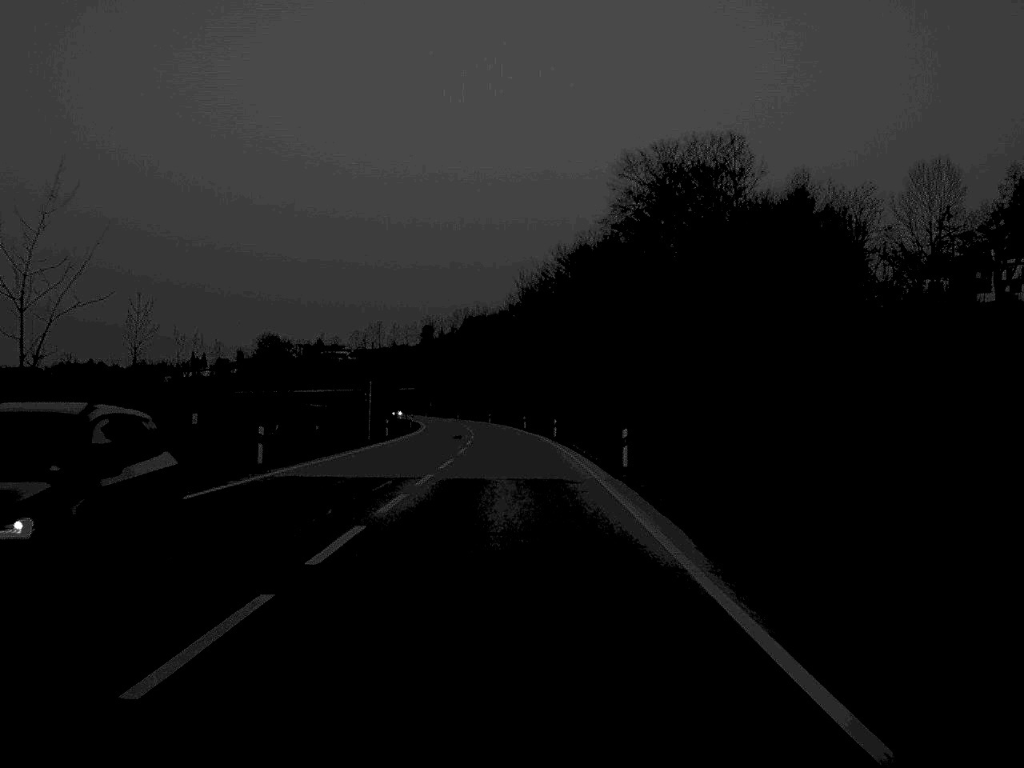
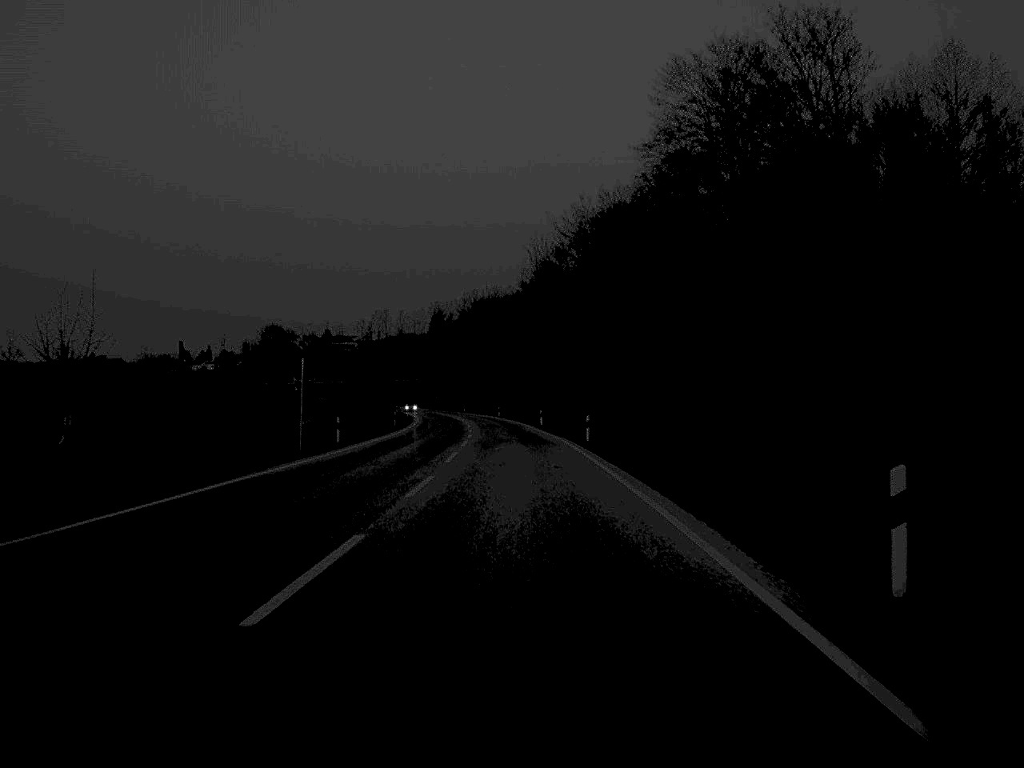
(-0.1, +24.3) m; -1°
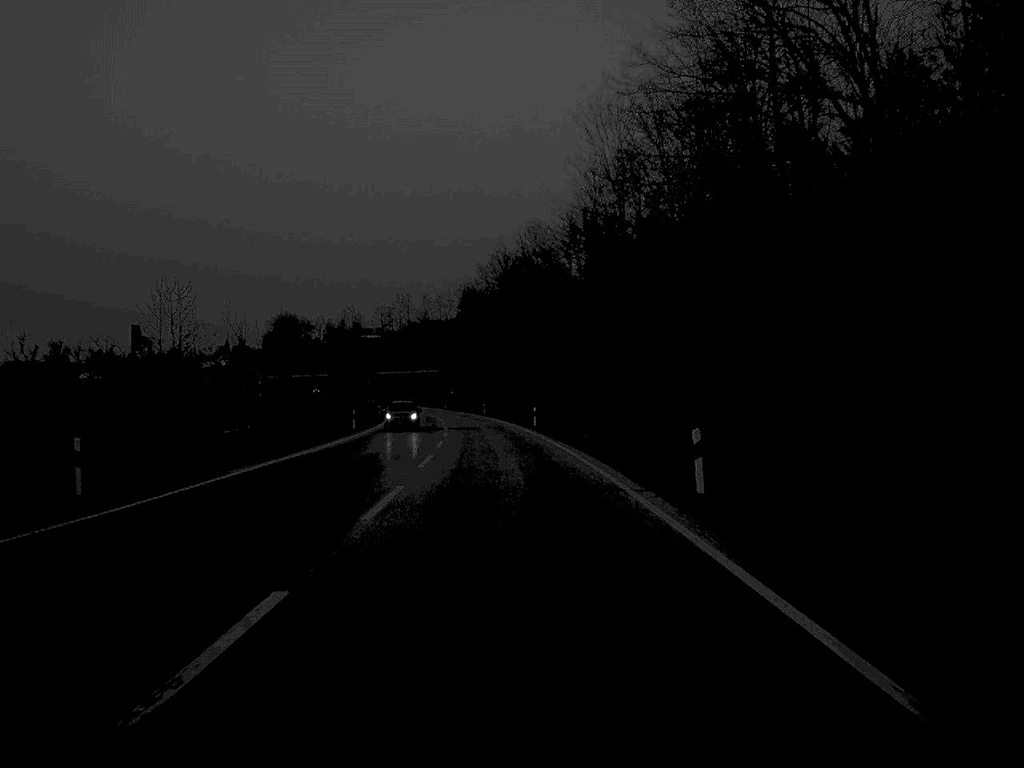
(-0.9, +66.0) m; -2°
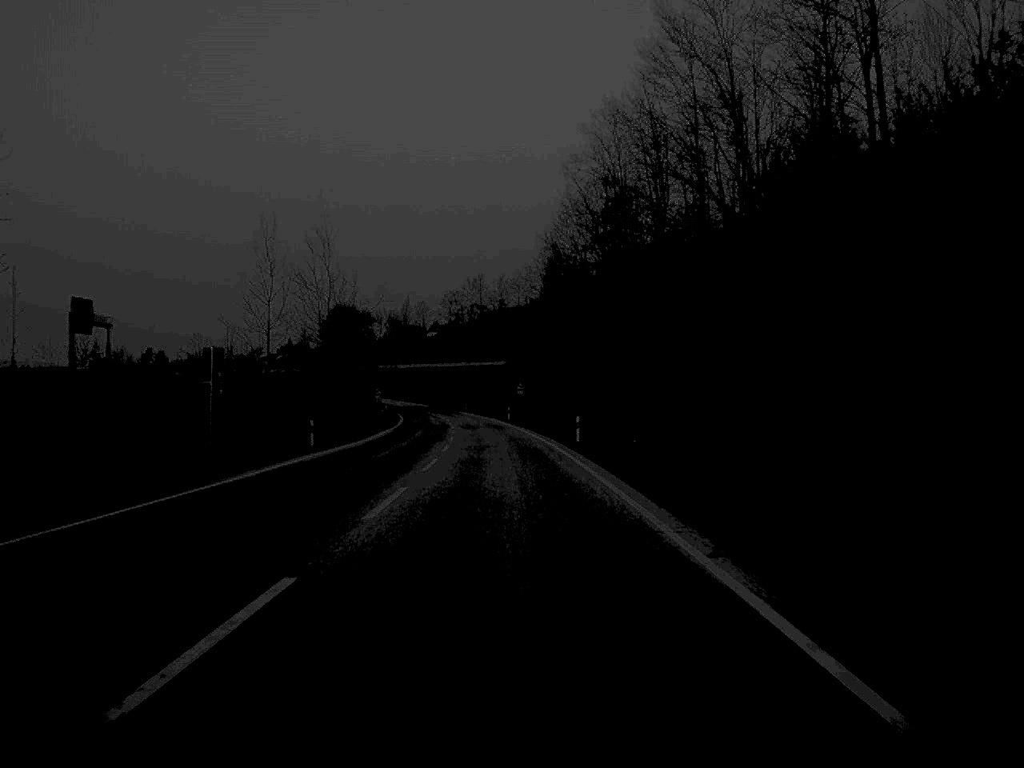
(-2.4, +72.7) m; -4°
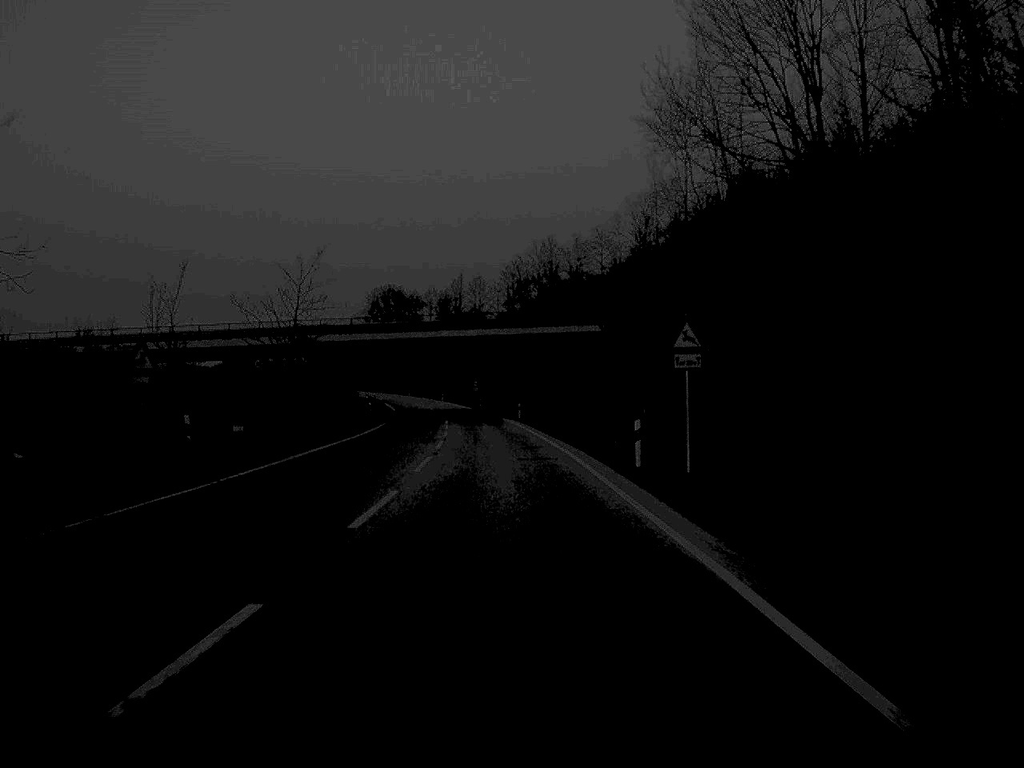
(-2.1, +74.9) m; -3°
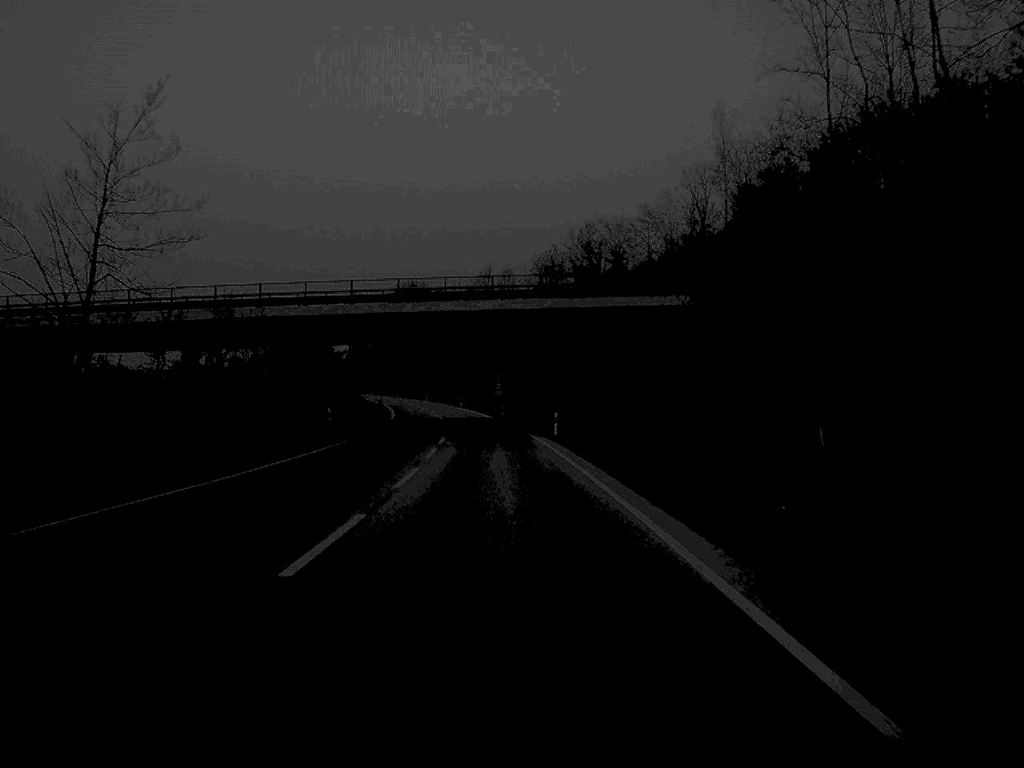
(-0.3, +28.8) m; -1°
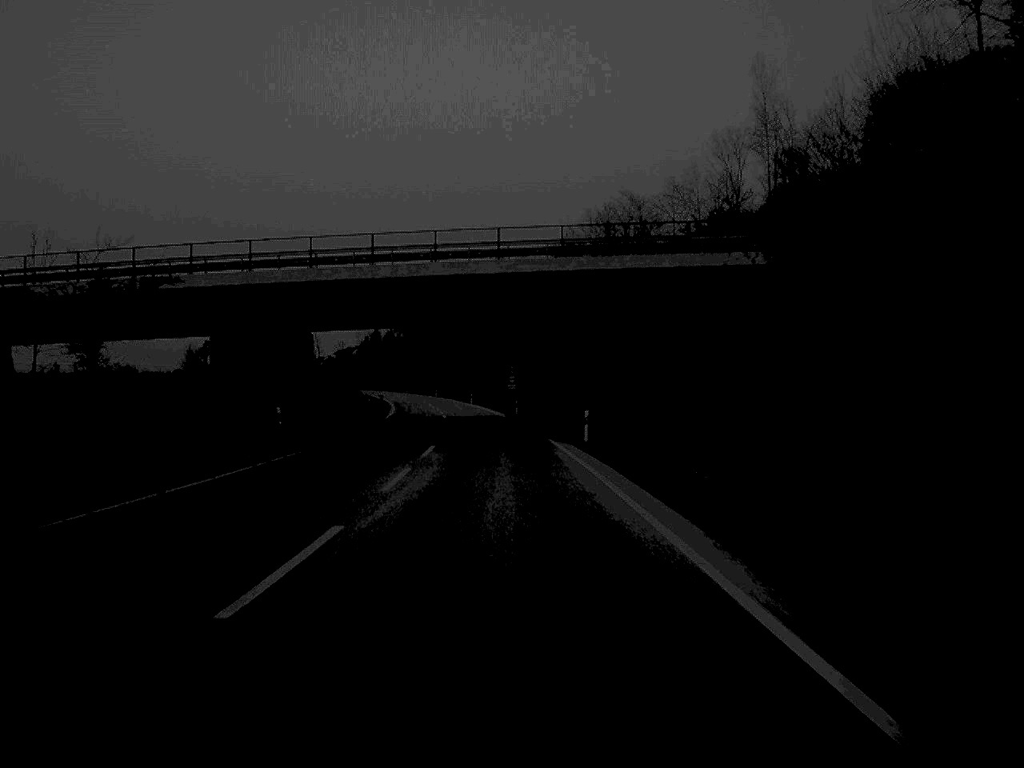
(-0.1, +14.6) m; -1°
